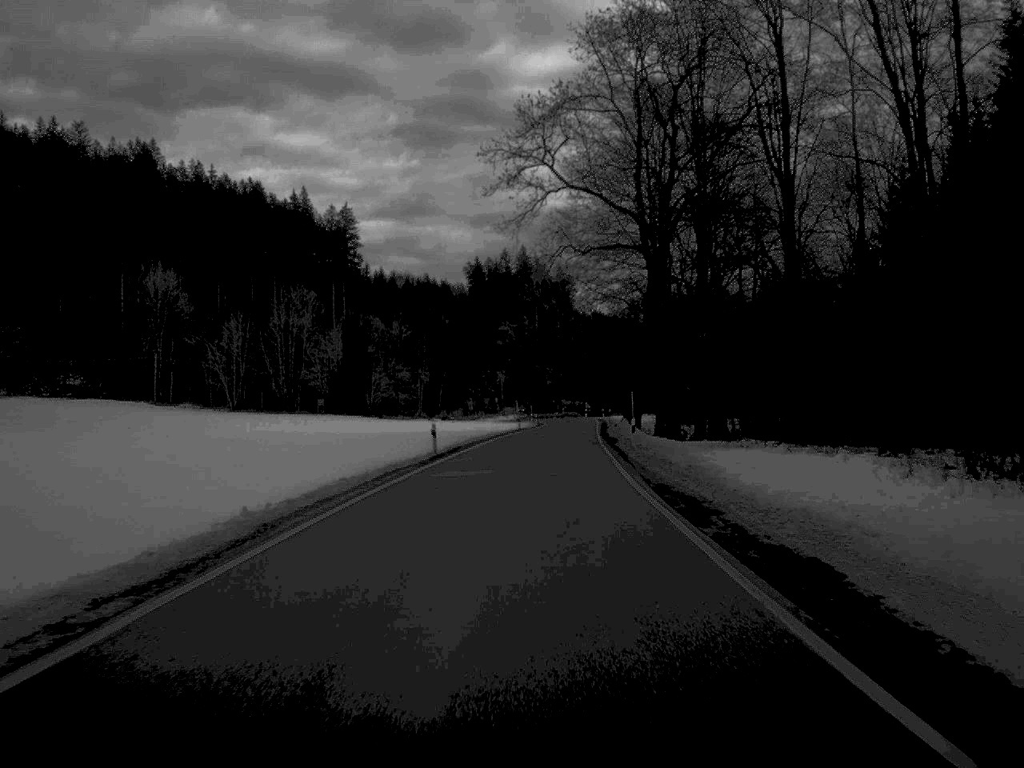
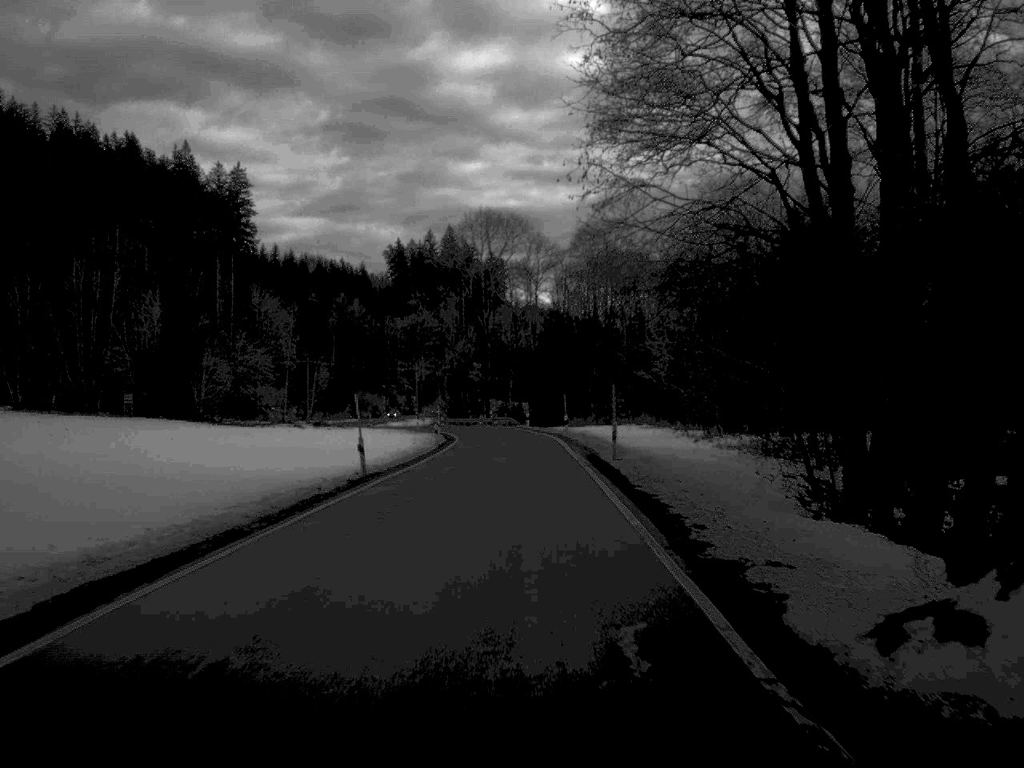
(+1.8, +58.3) m; +3°
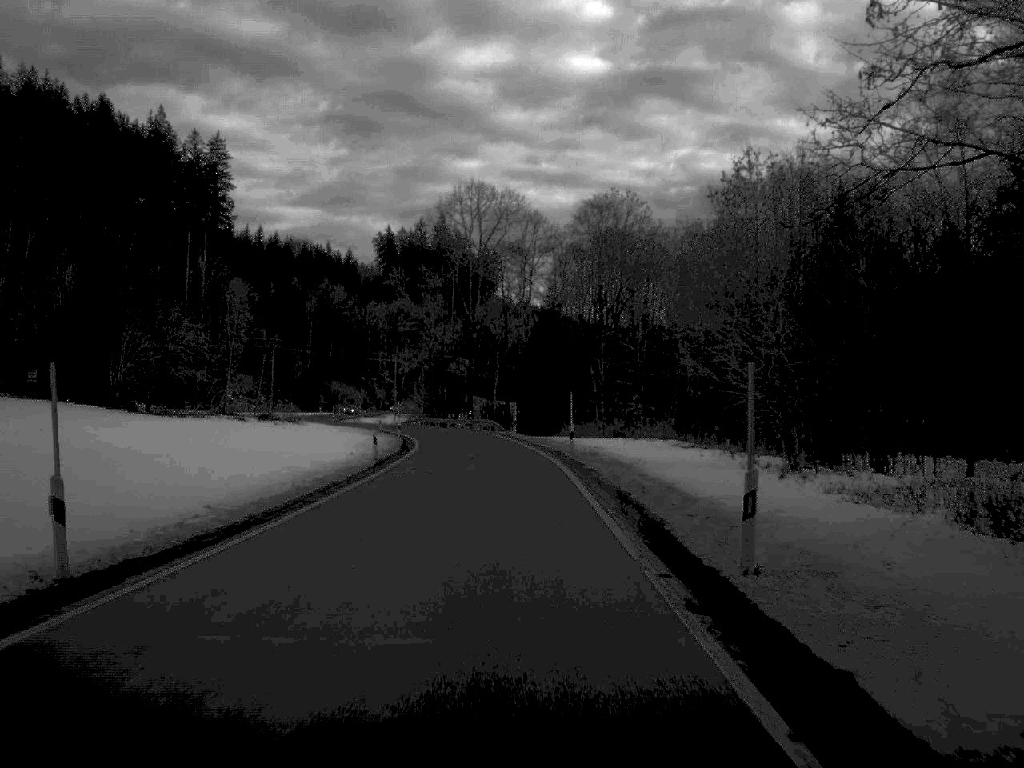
(+0.1, +21.0) m; 0°
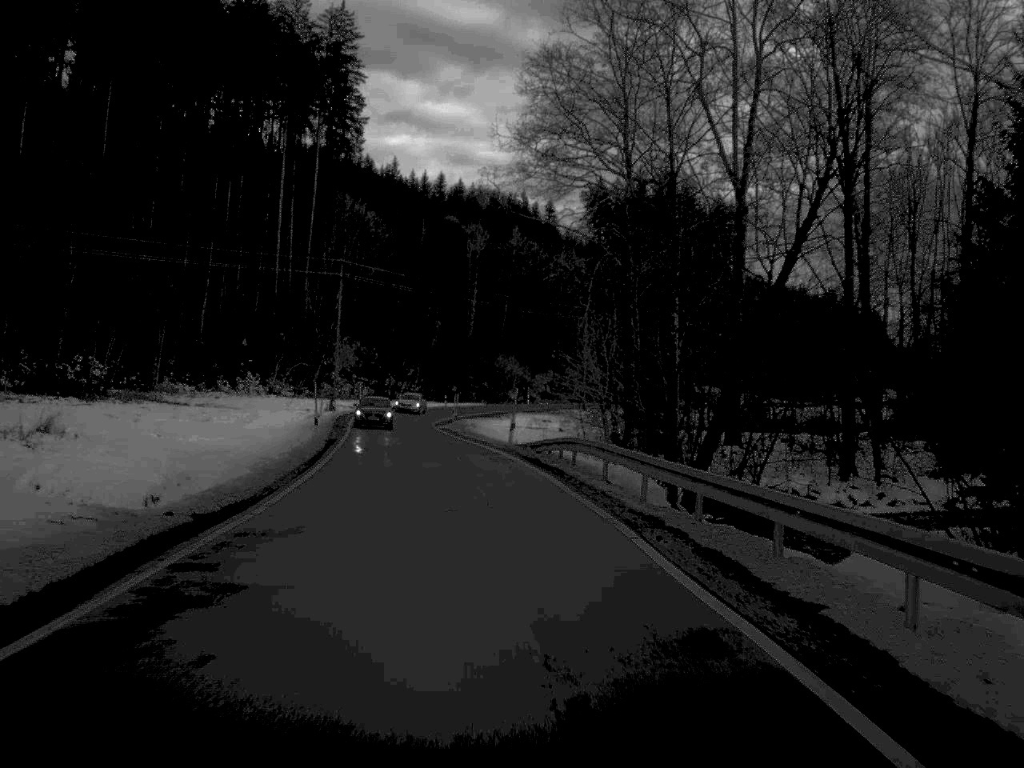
(-6.1, +89.9) m; -10°
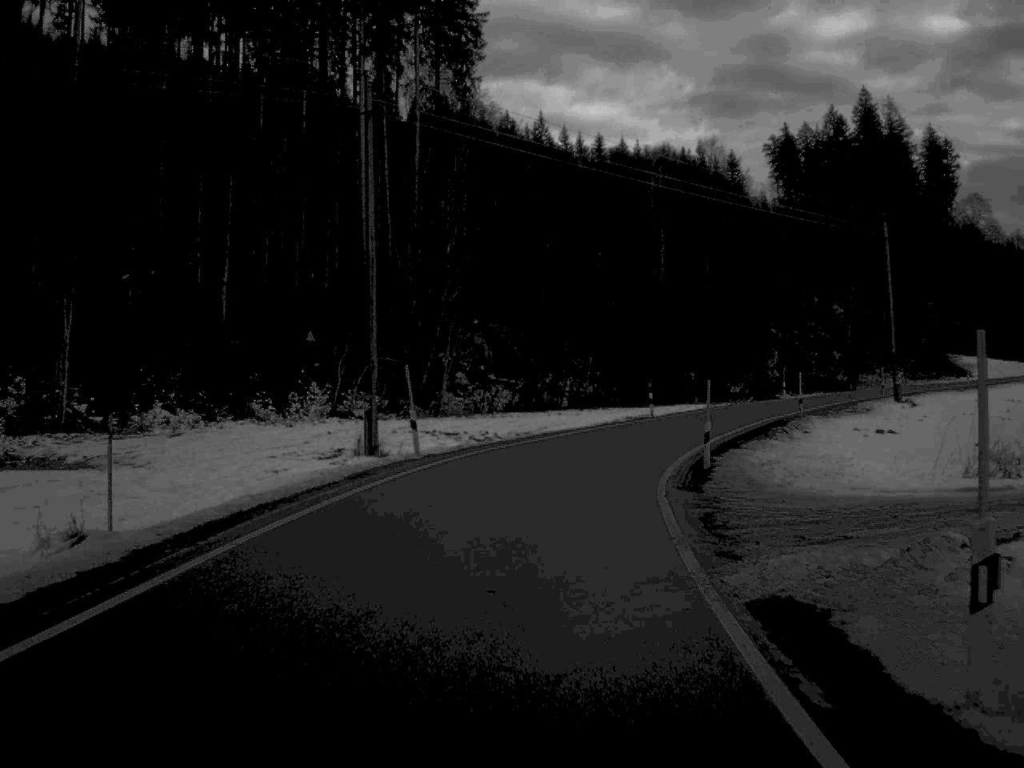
(-5.1, +60.1) m; -8°
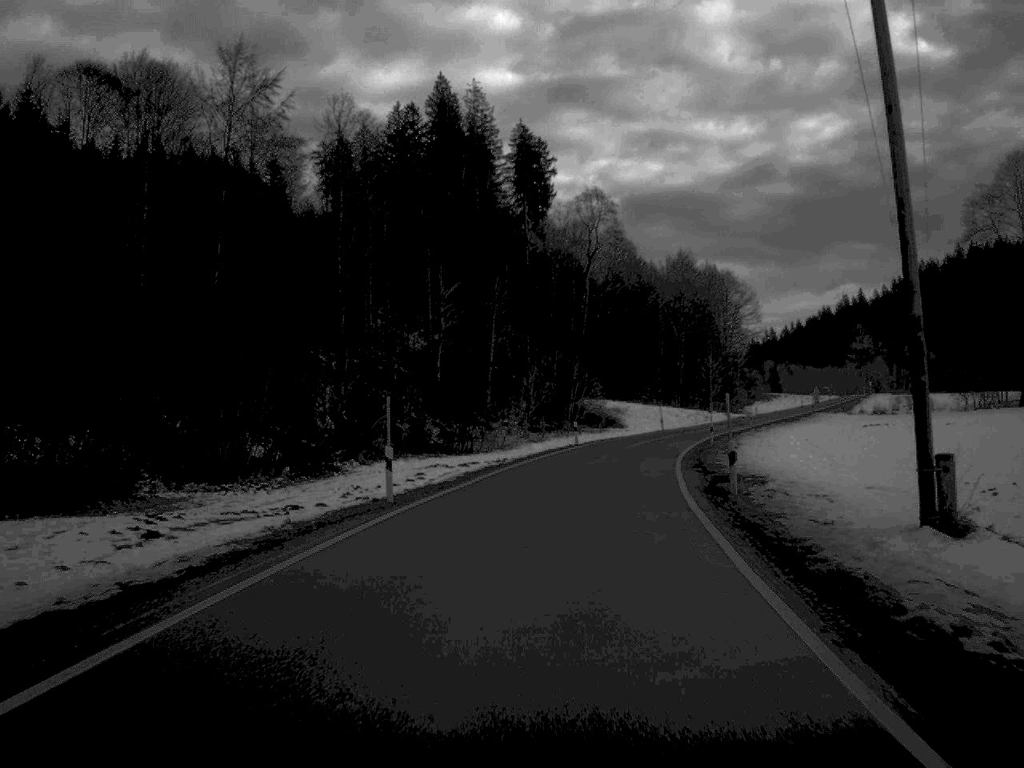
(+10.5, +56.7) m; +21°
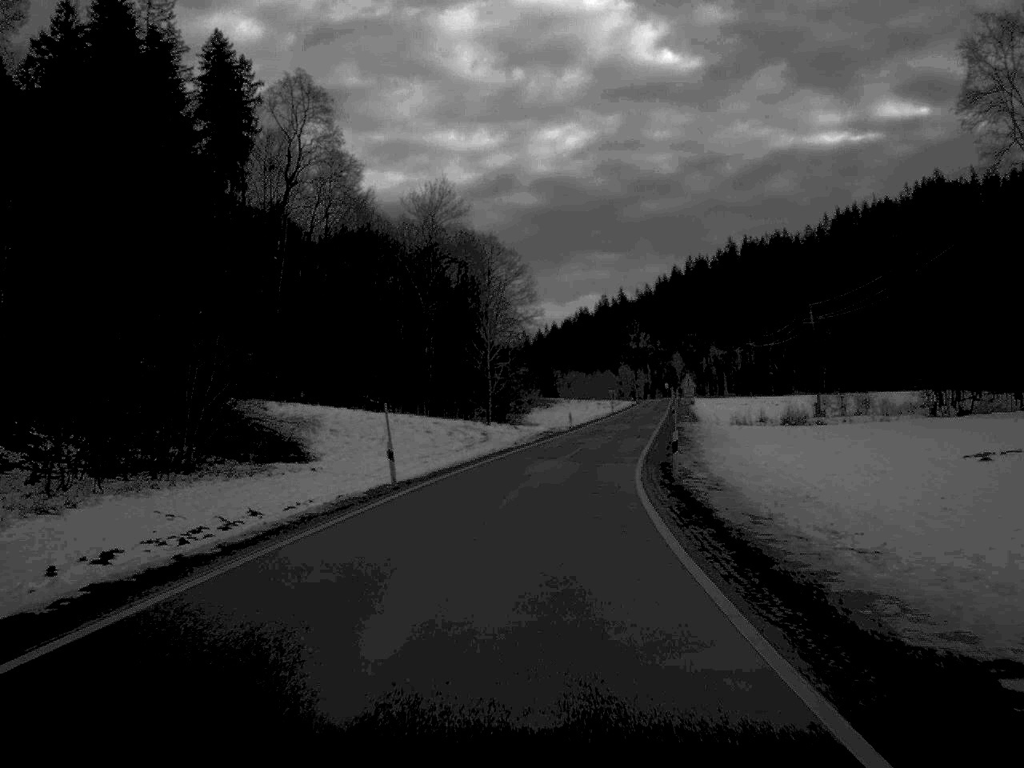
(+6.9, +64.1) m; +11°
